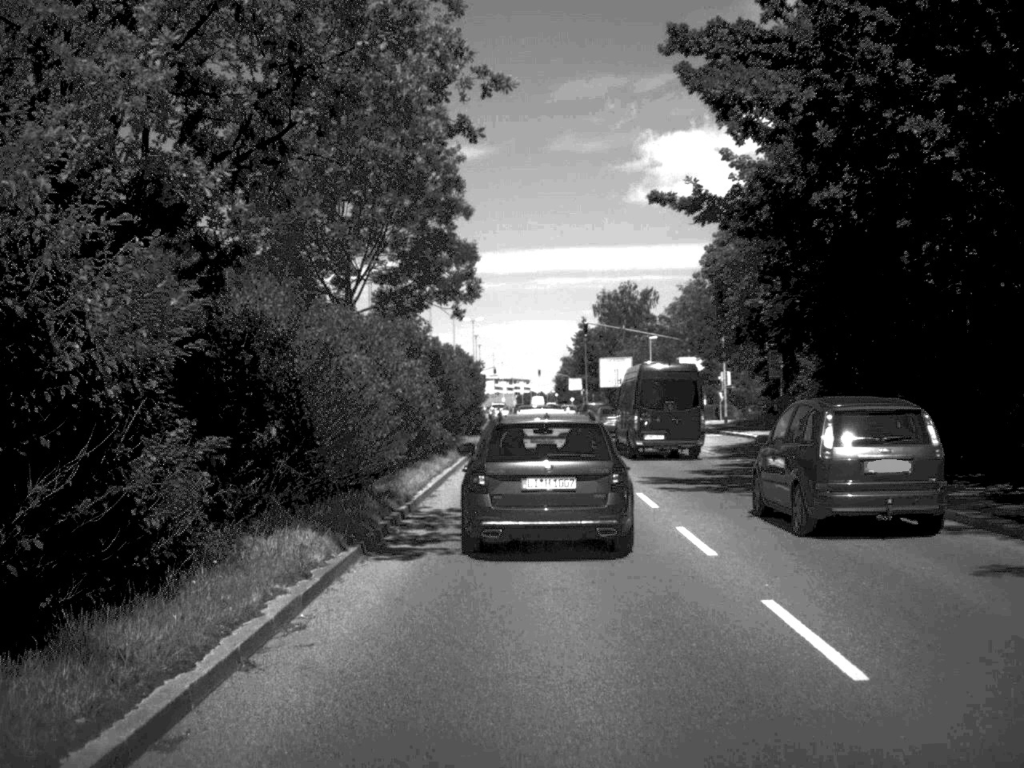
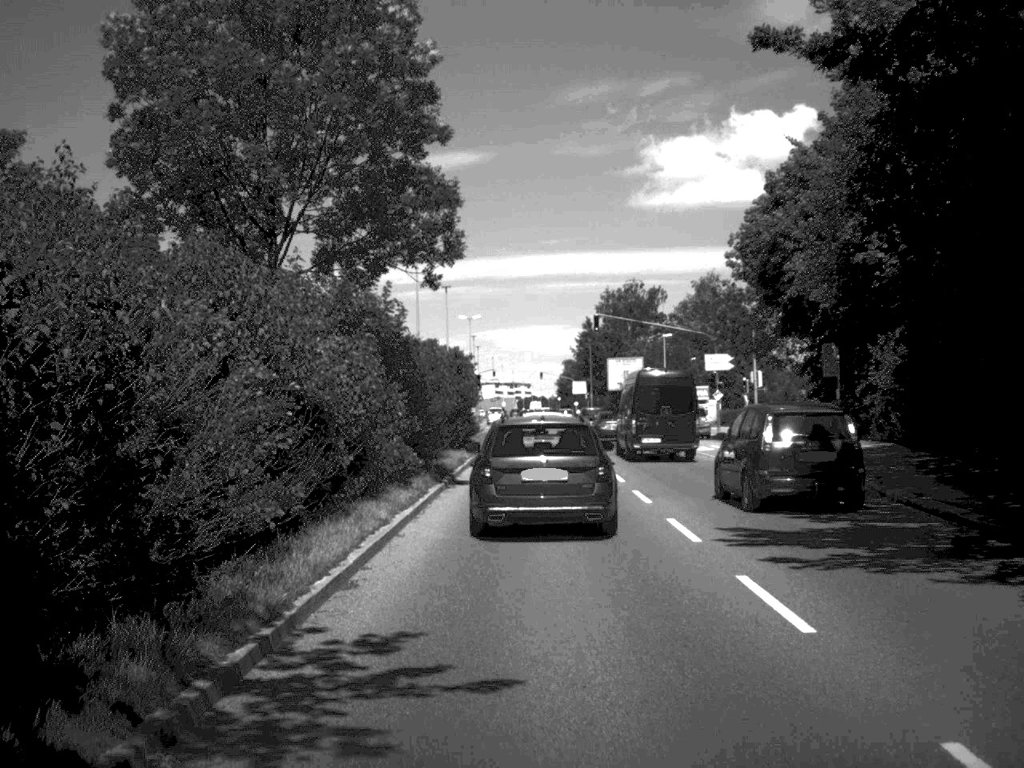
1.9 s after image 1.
(0.0, +10.0) m; 0°
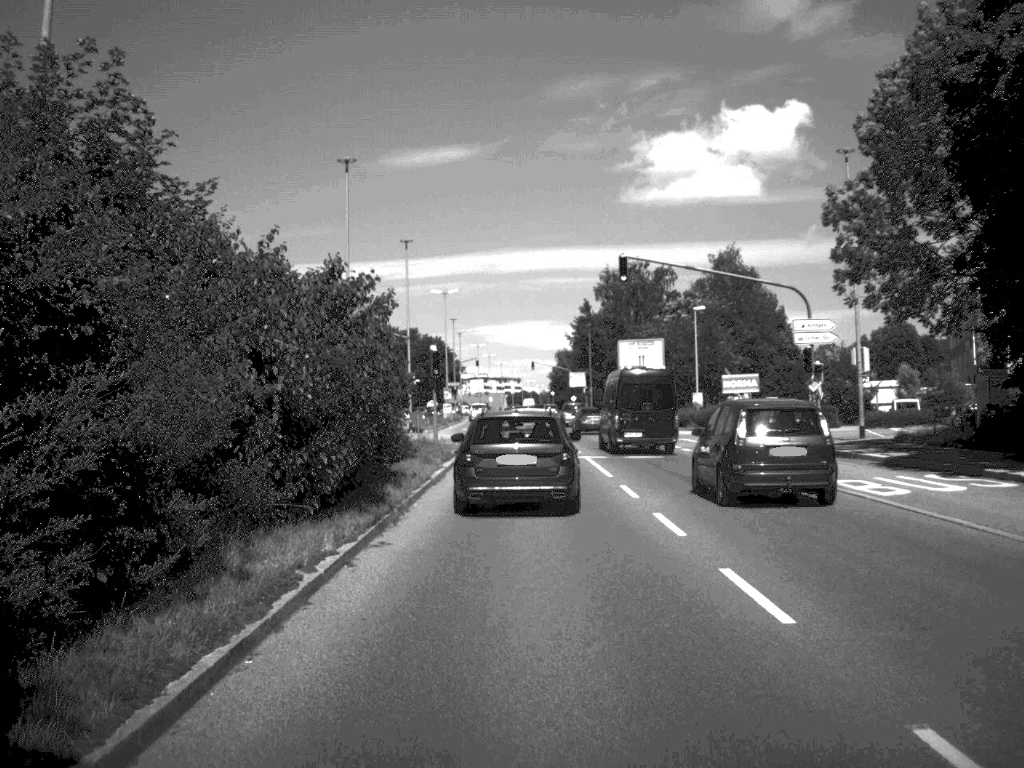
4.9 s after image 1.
(+0.1, +23.3) m; 0°
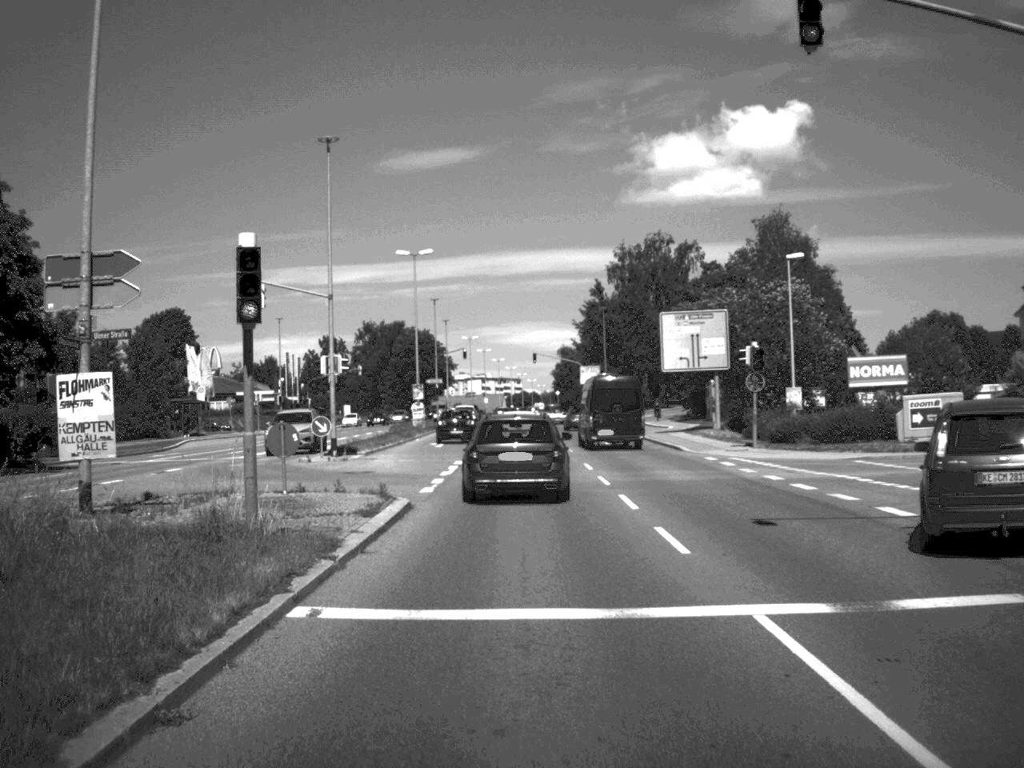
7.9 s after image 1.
(-0.1, +26.9) m; 0°
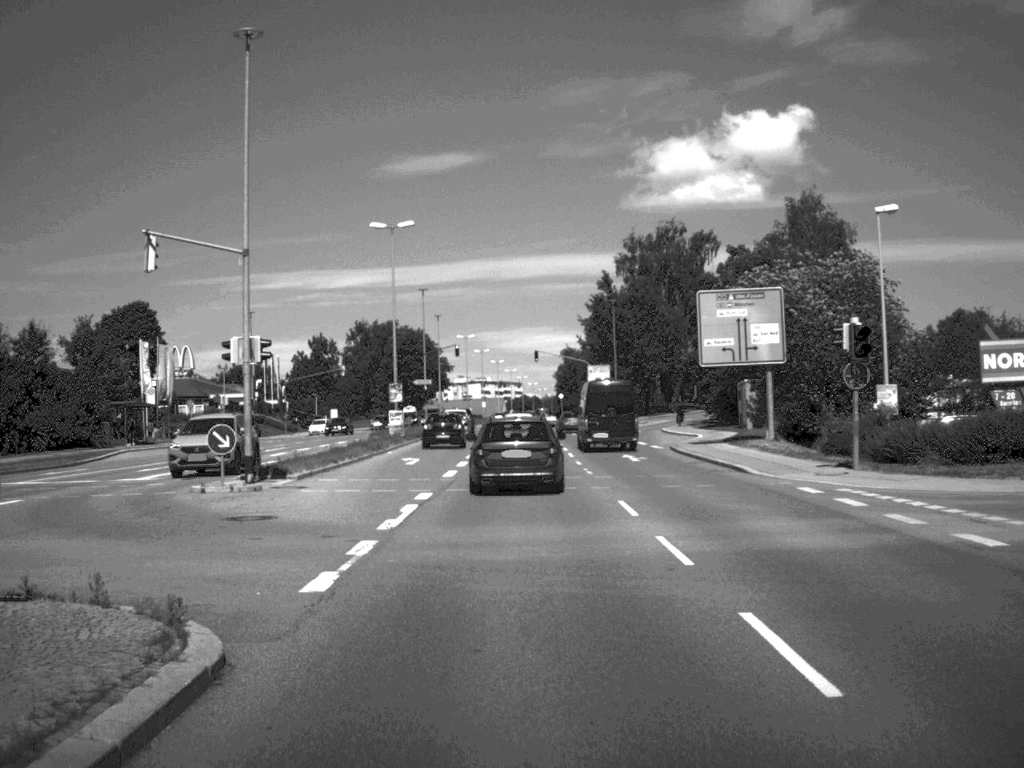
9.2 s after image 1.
(0.0, +12.5) m; 0°
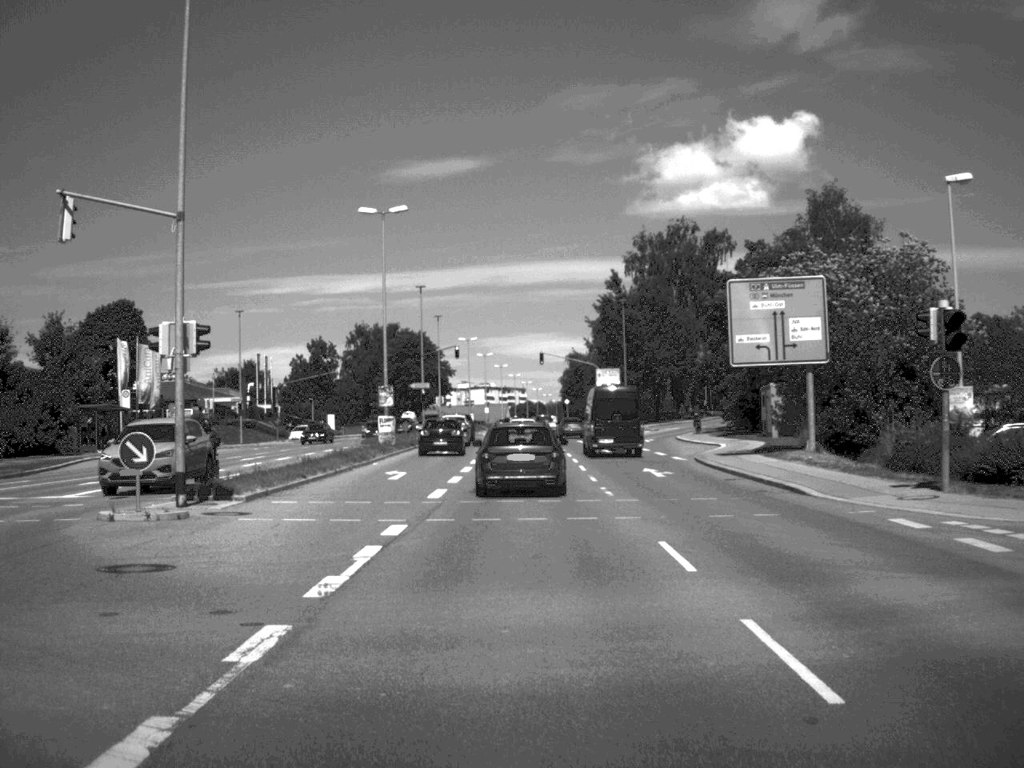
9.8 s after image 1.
(0.0, +5.9) m; 0°
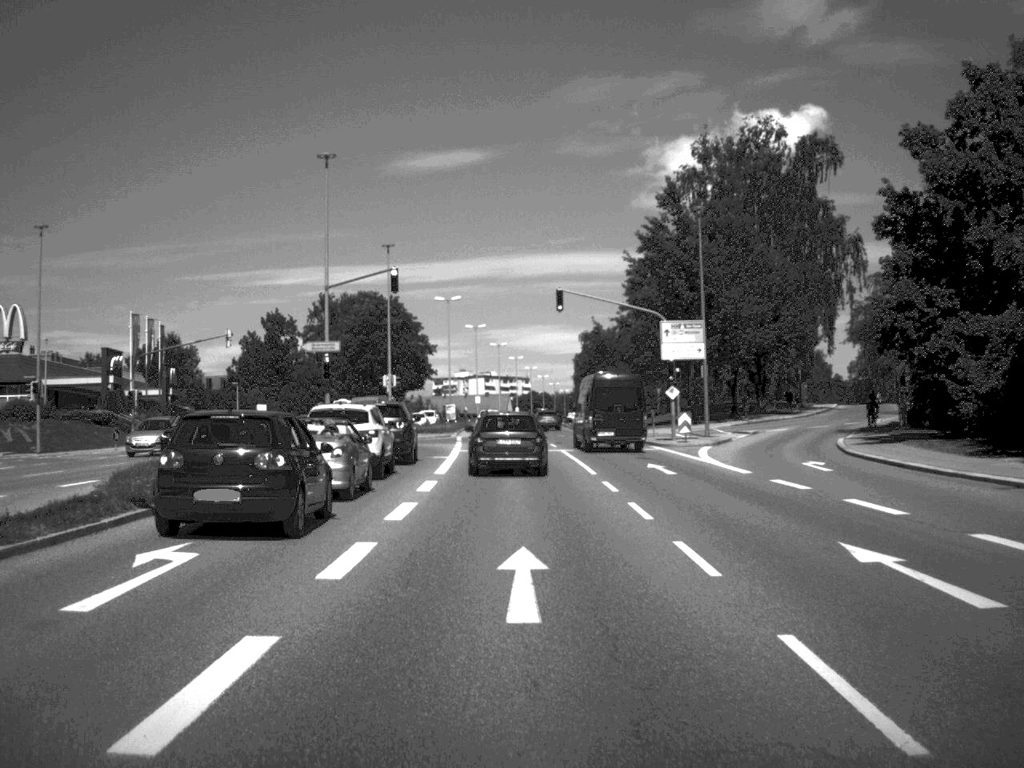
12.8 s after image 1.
(-0.1, +42.7) m; 0°
